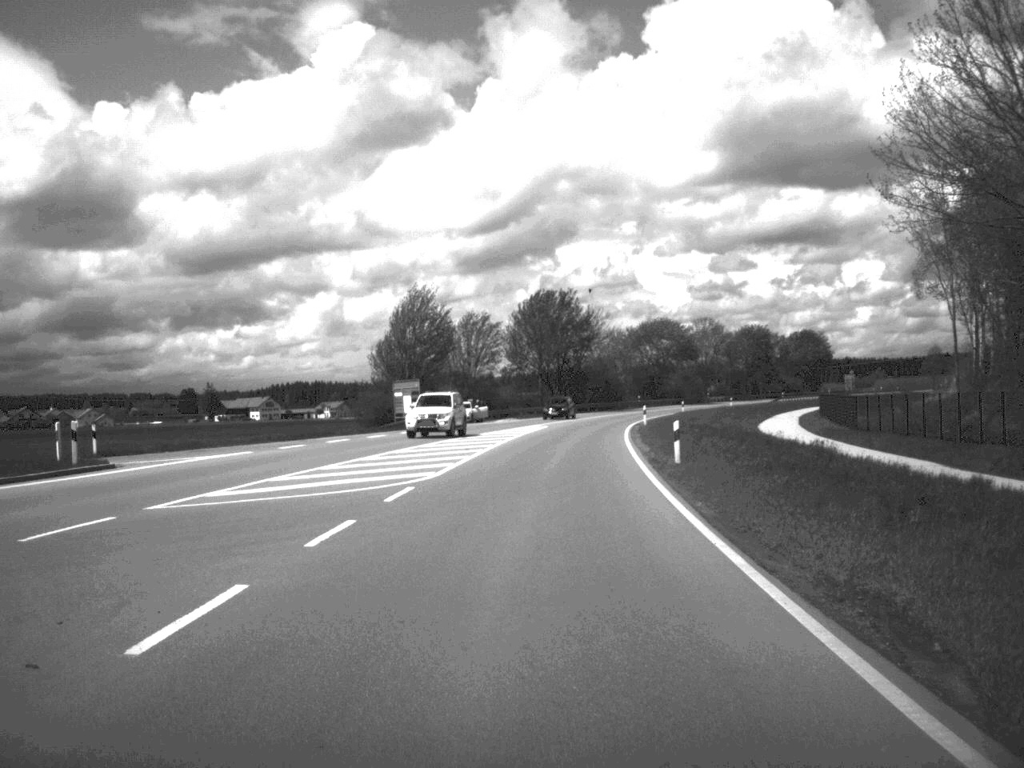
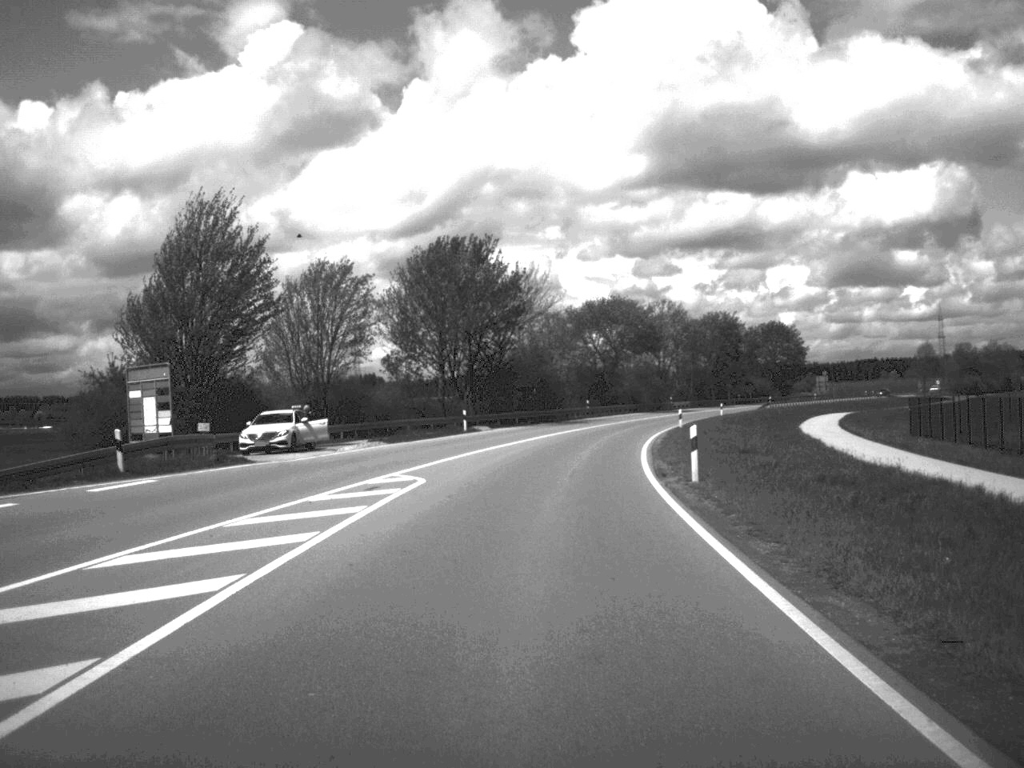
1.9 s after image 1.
(+1.4, +41.8) m; +3°
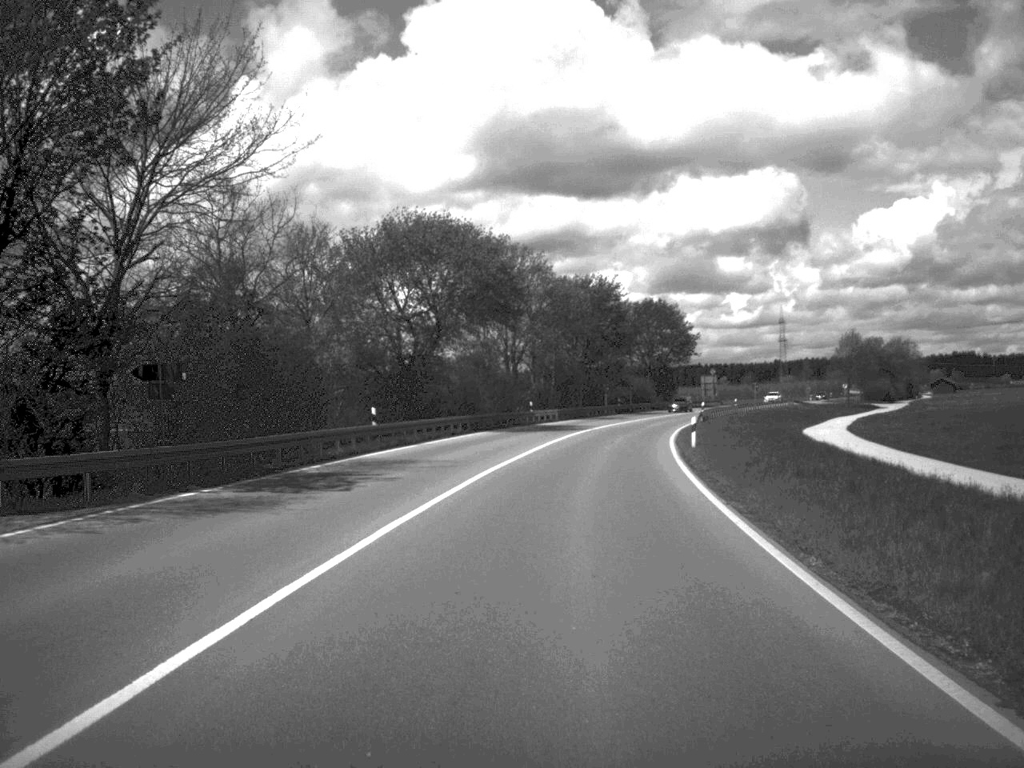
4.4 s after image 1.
(+3.4, +54.8) m; +8°
